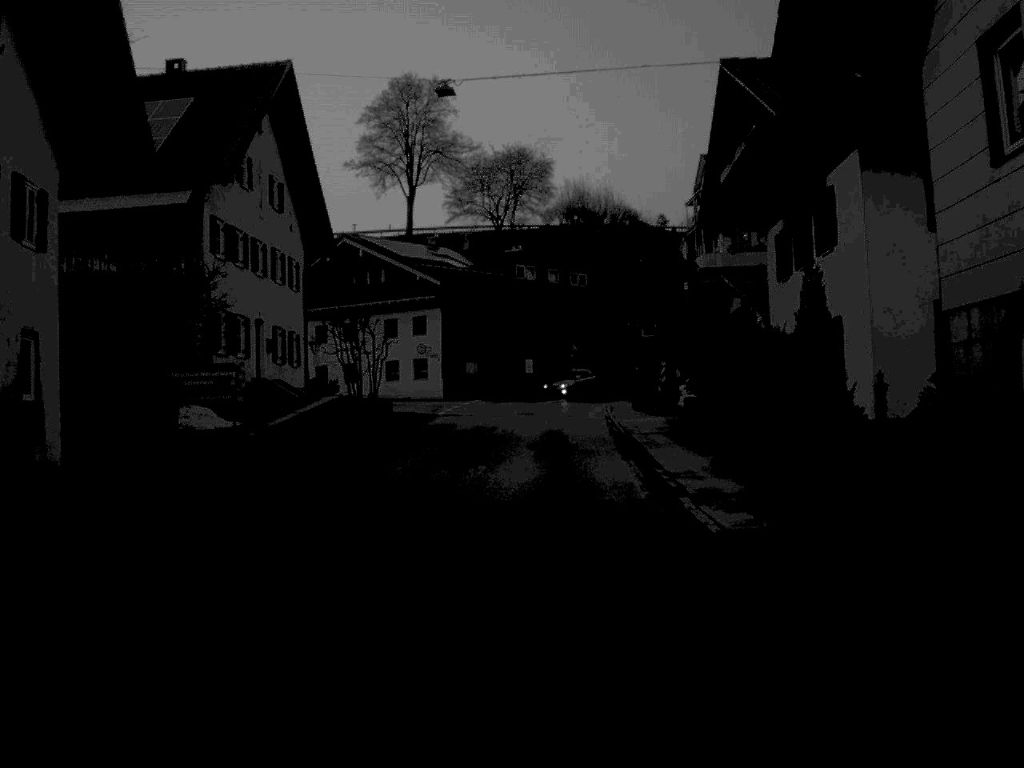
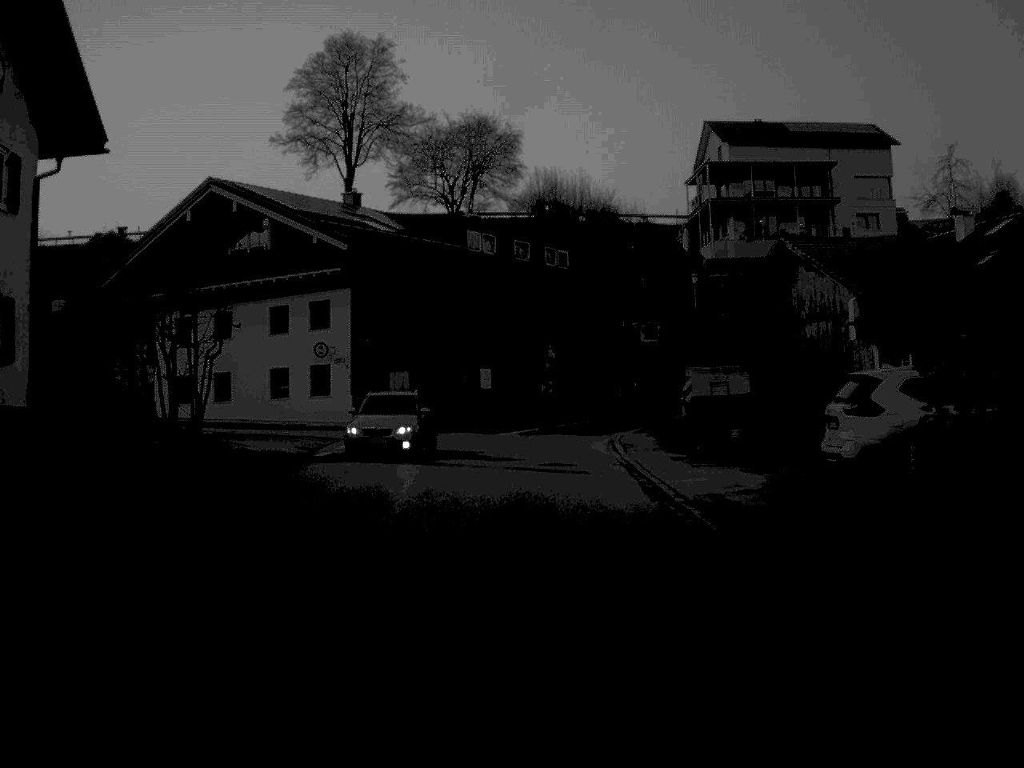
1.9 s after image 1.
(+0.4, +23.8) m; +2°
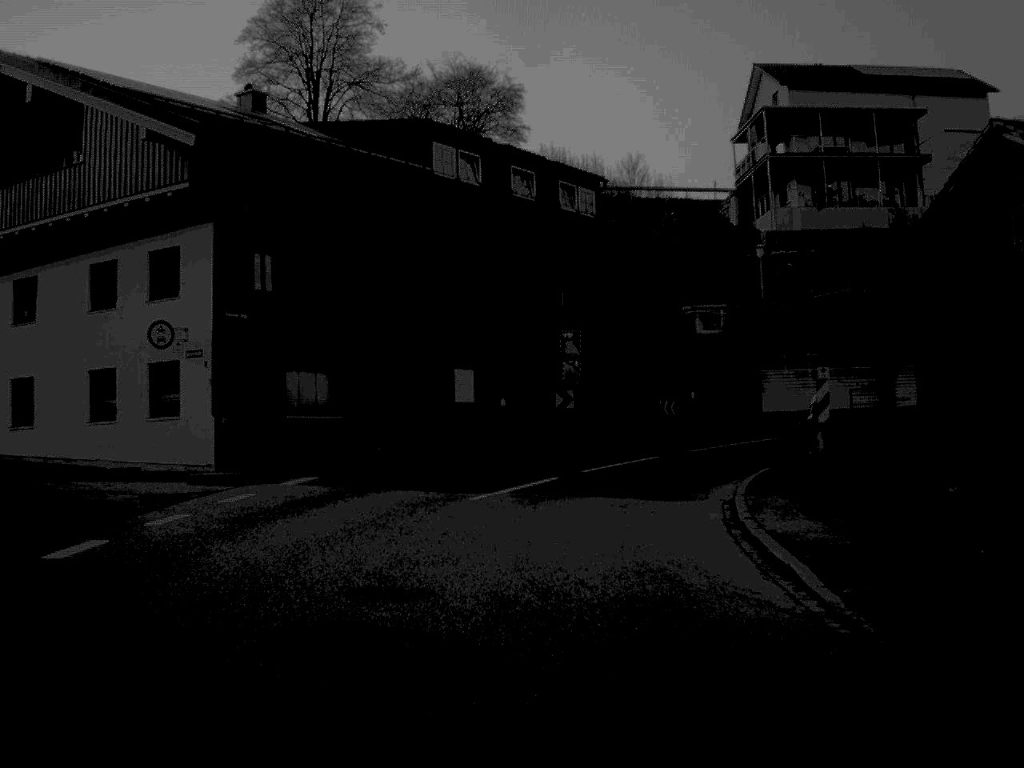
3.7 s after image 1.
(0.0, +20.6) m; 0°
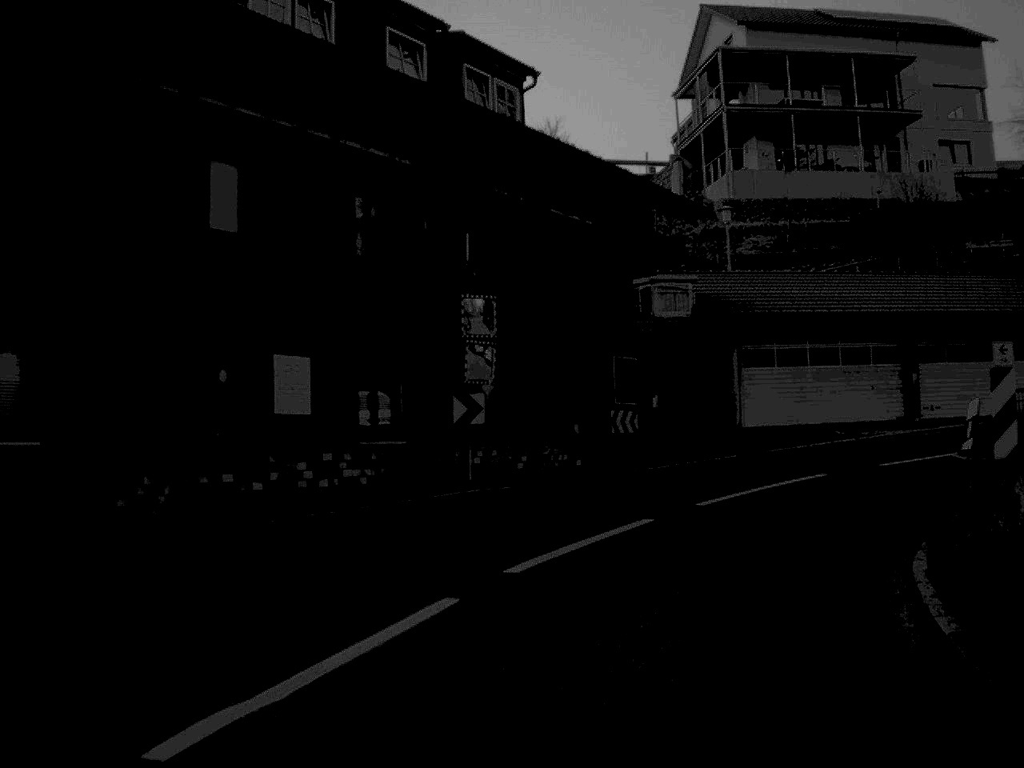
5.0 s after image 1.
(+0.3, +13.6) m; +5°
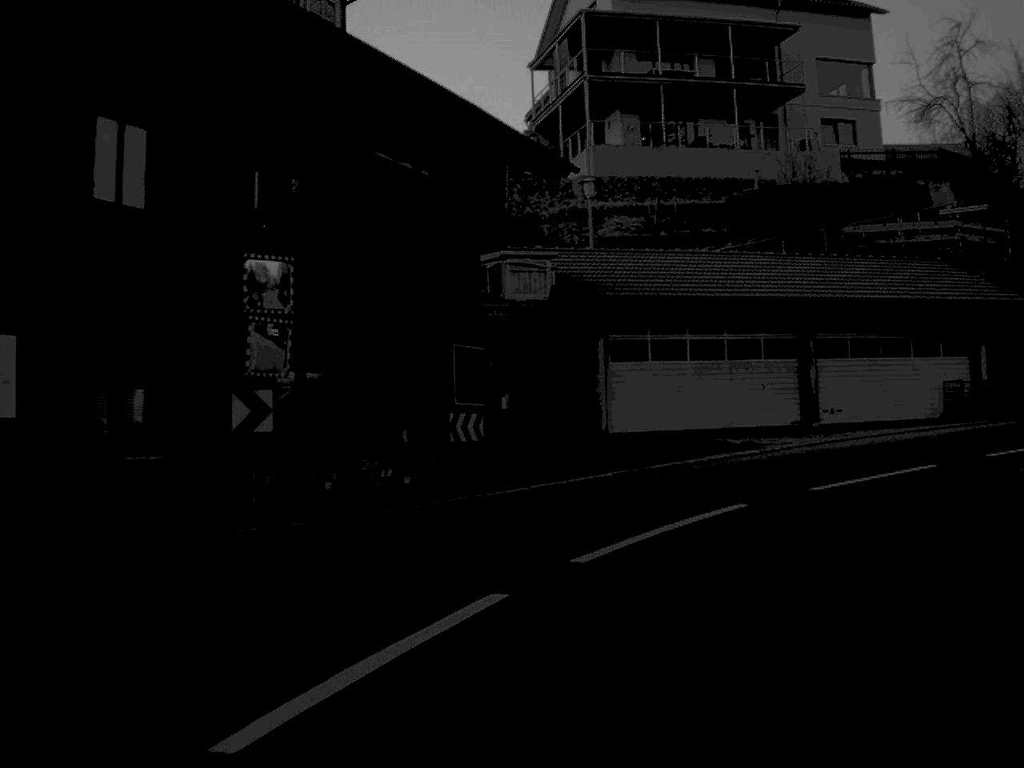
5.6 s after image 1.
(+0.3, +5.6) m; +7°
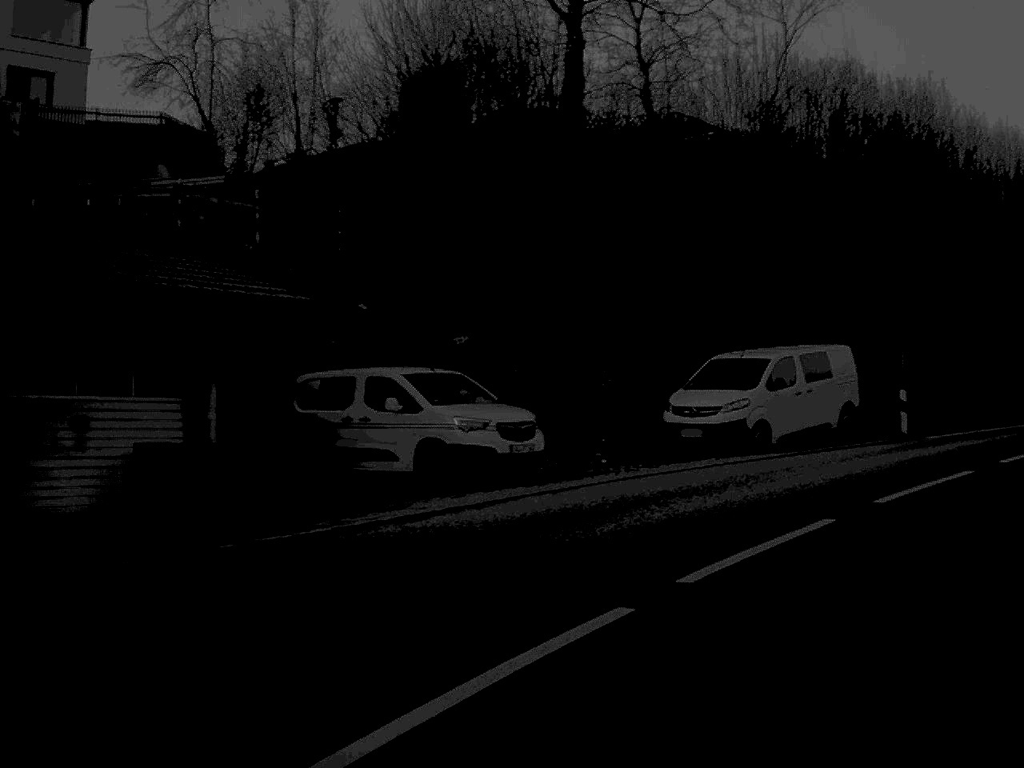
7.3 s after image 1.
(+4.3, +14.9) m; +36°
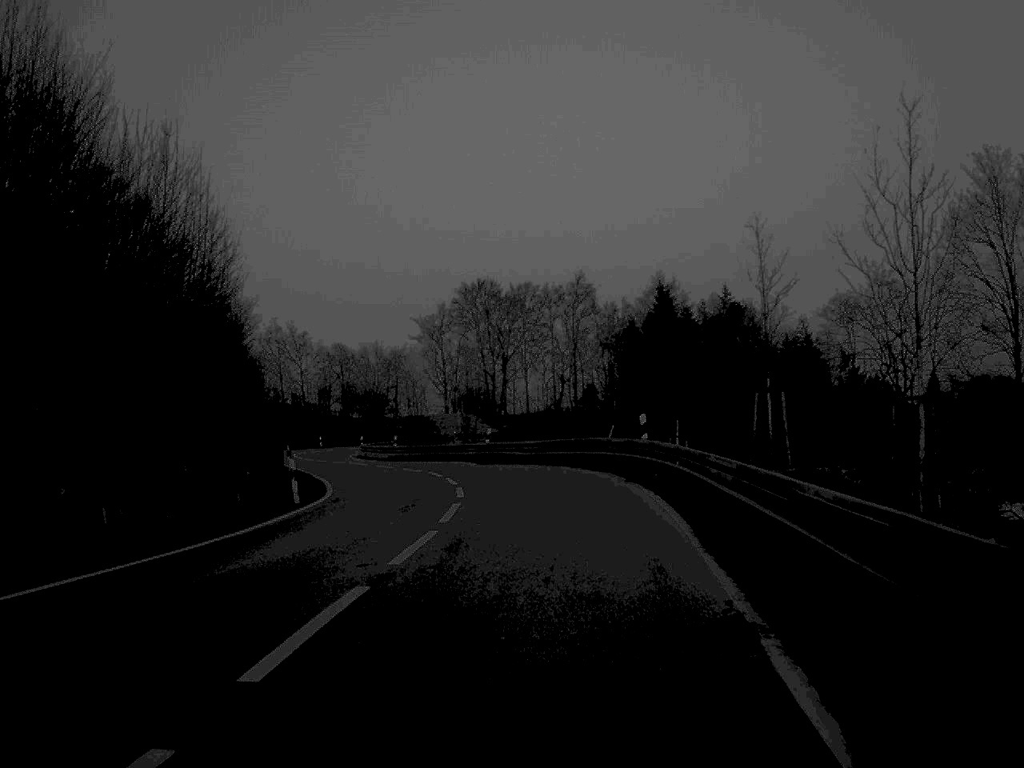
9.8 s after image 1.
(+10.4, +21.5) m; +40°
